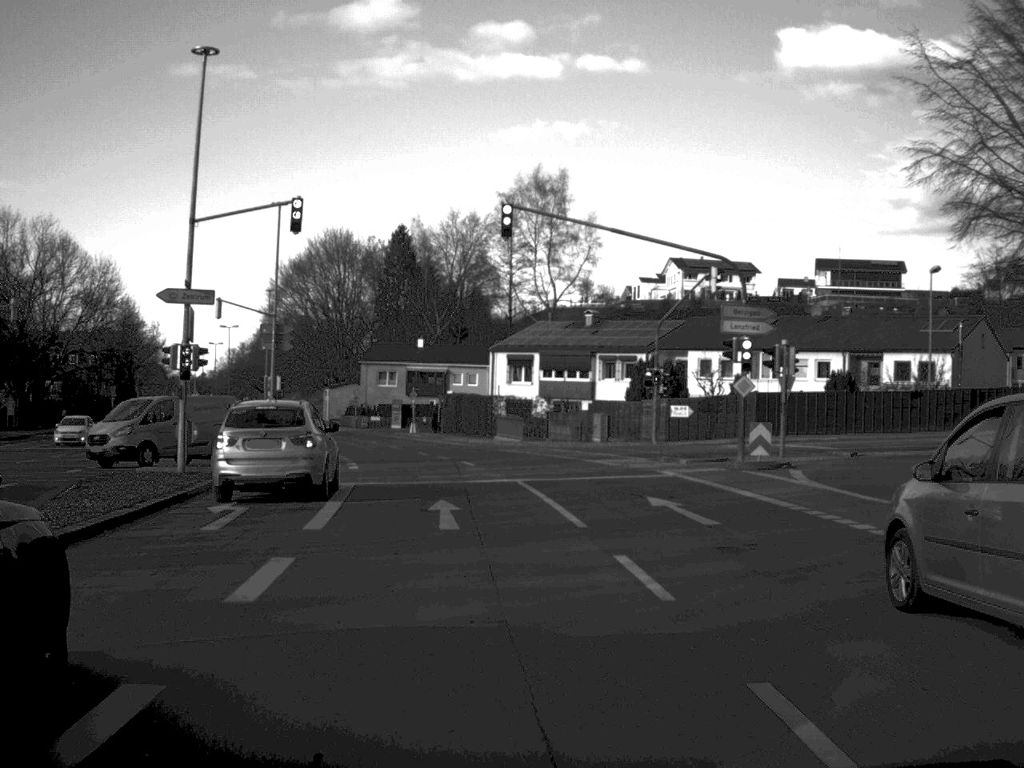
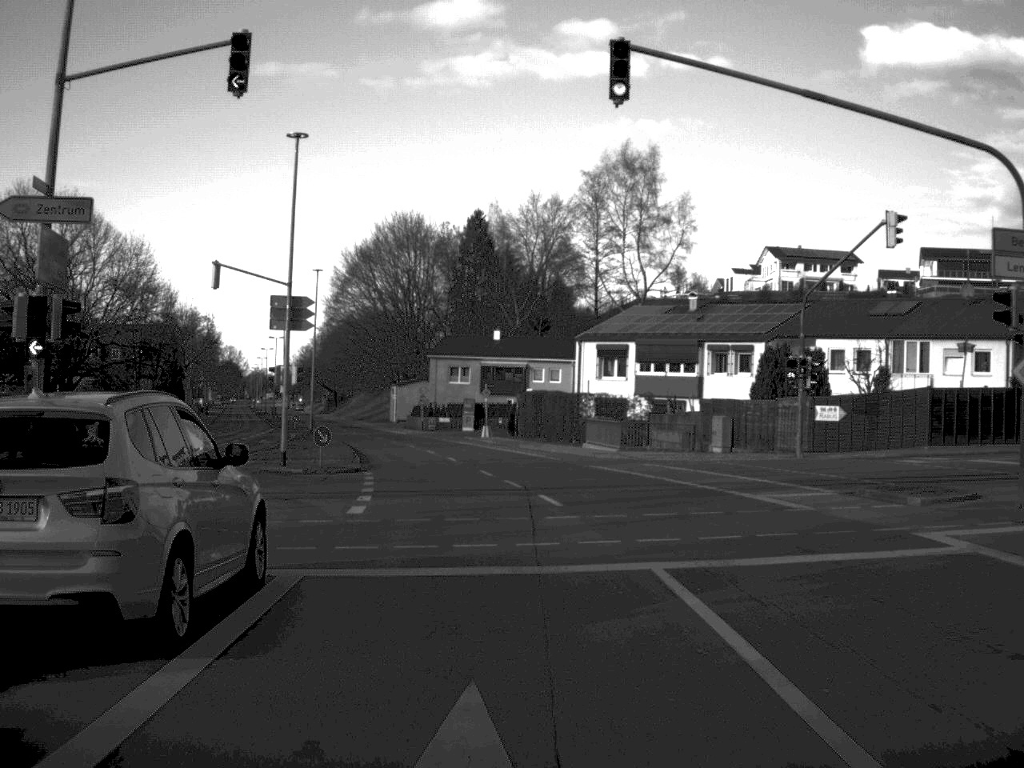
(-0.5, +13.8) m; -4°
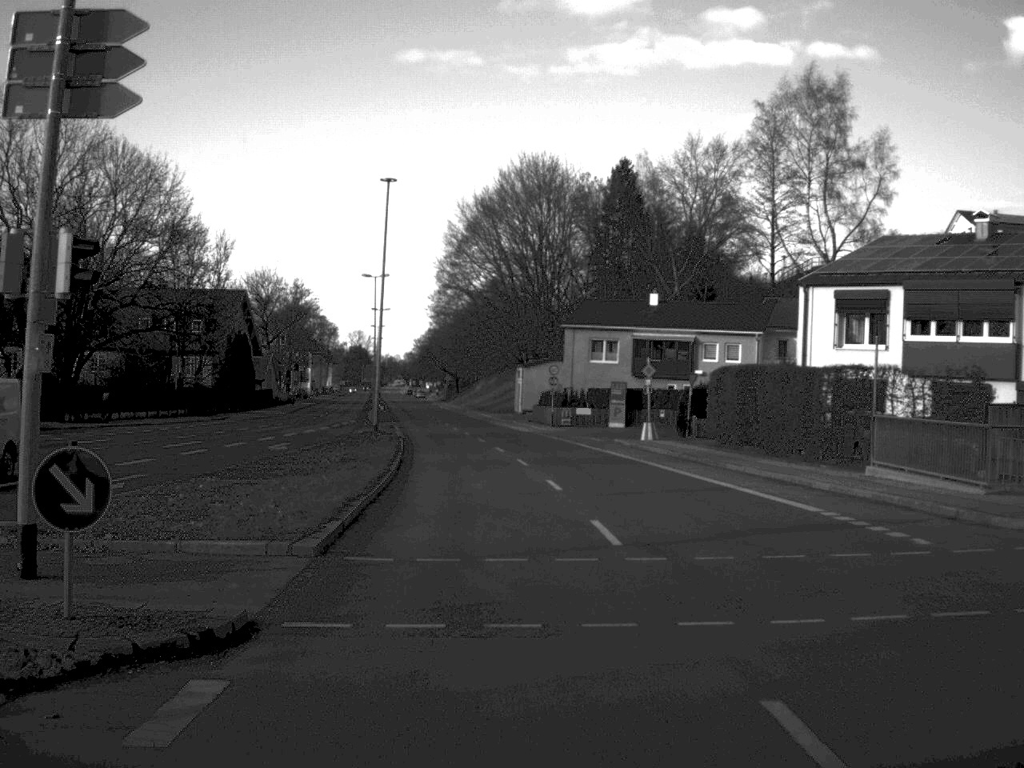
(-1.7, +28.7) m; -6°
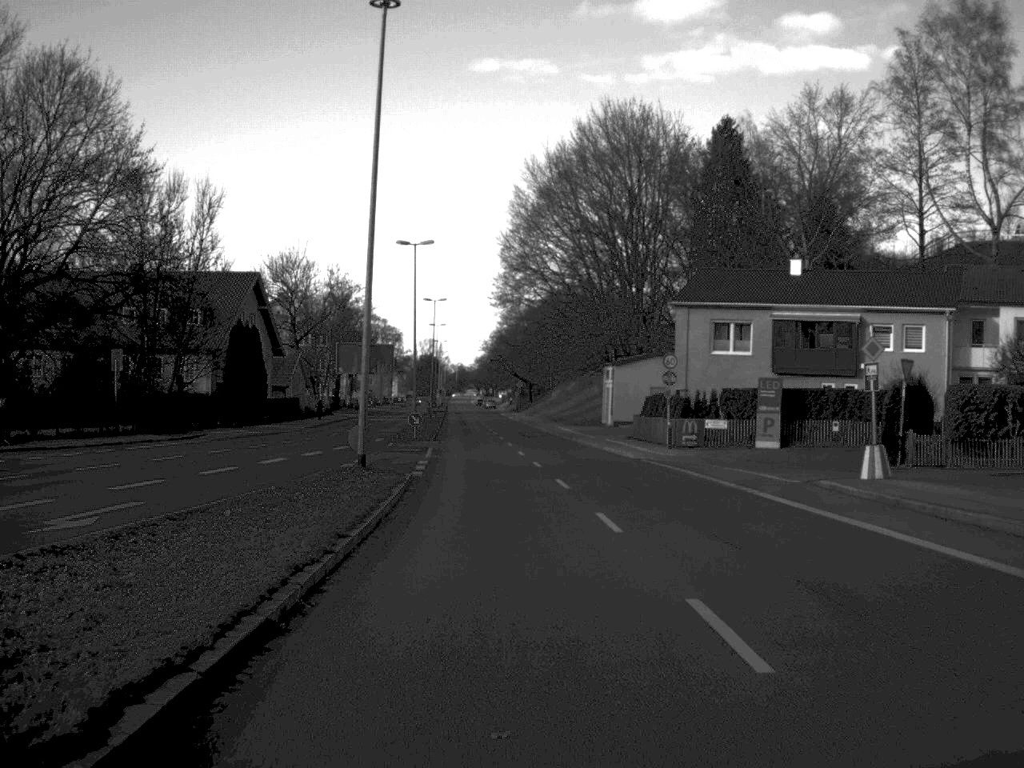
(-0.8, +24.6) m; -3°
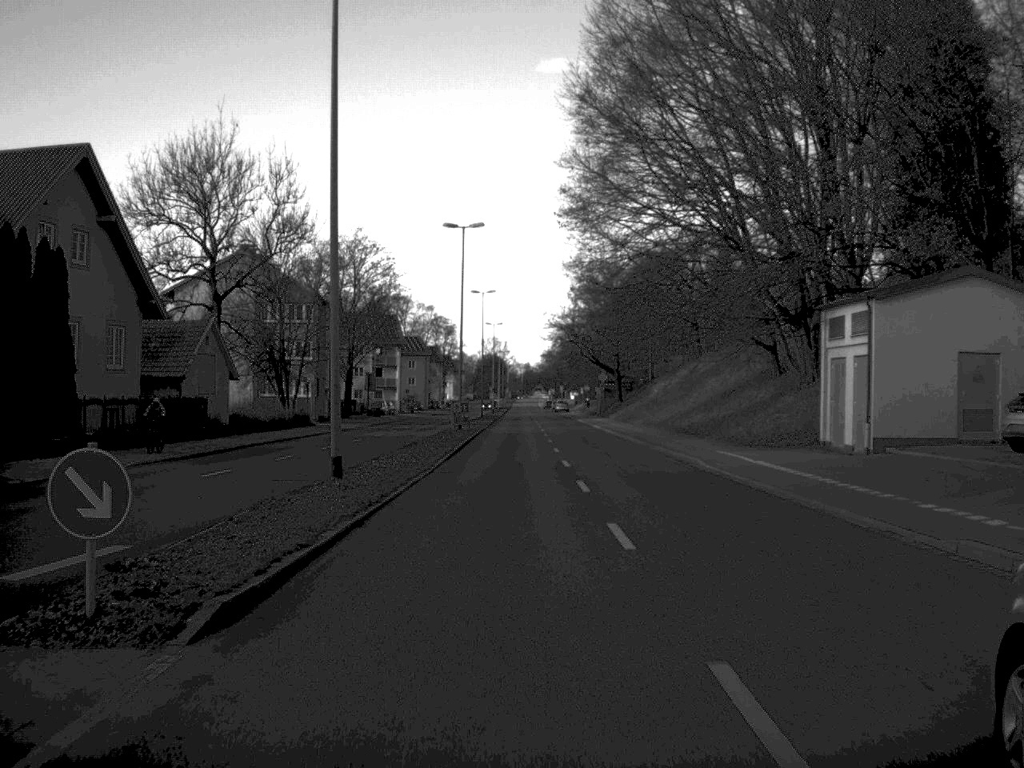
(-1.4, +47.5) m; -3°
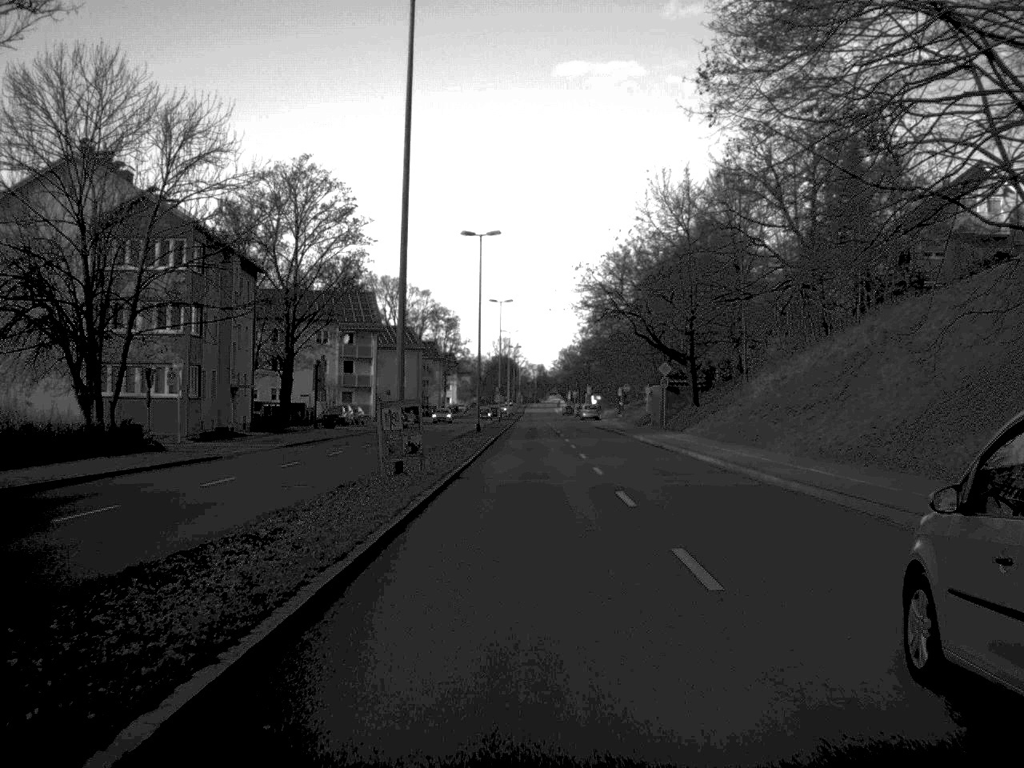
(-0.5, +38.6) m; -1°
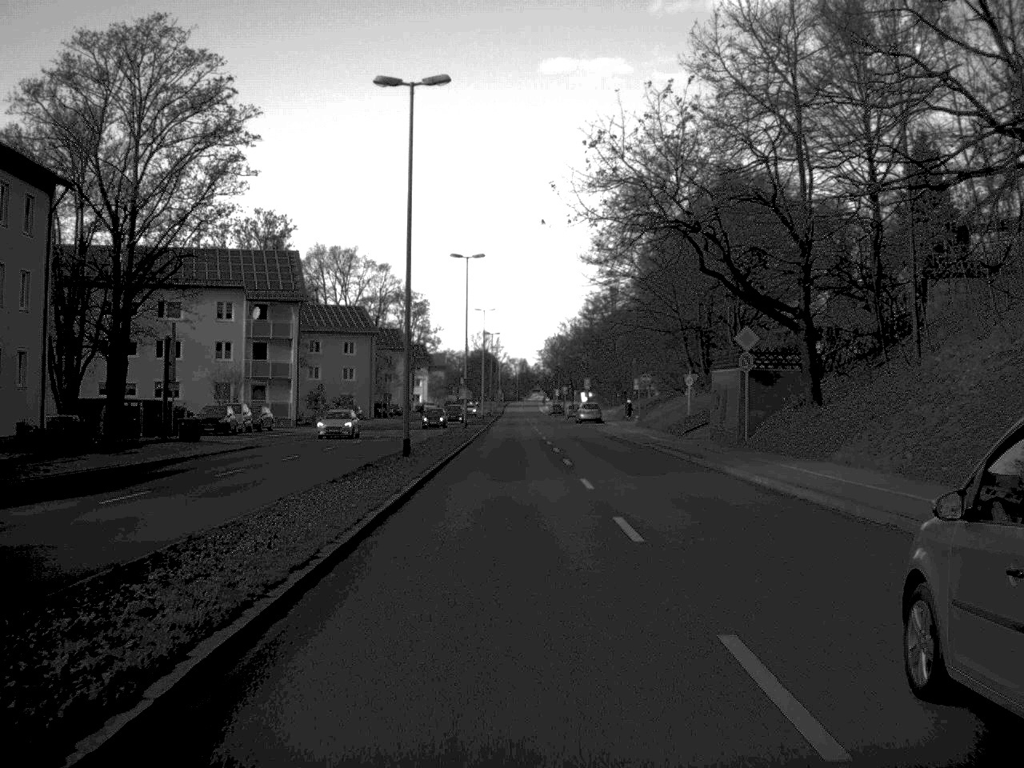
(+0.3, +31.9) m; +1°
